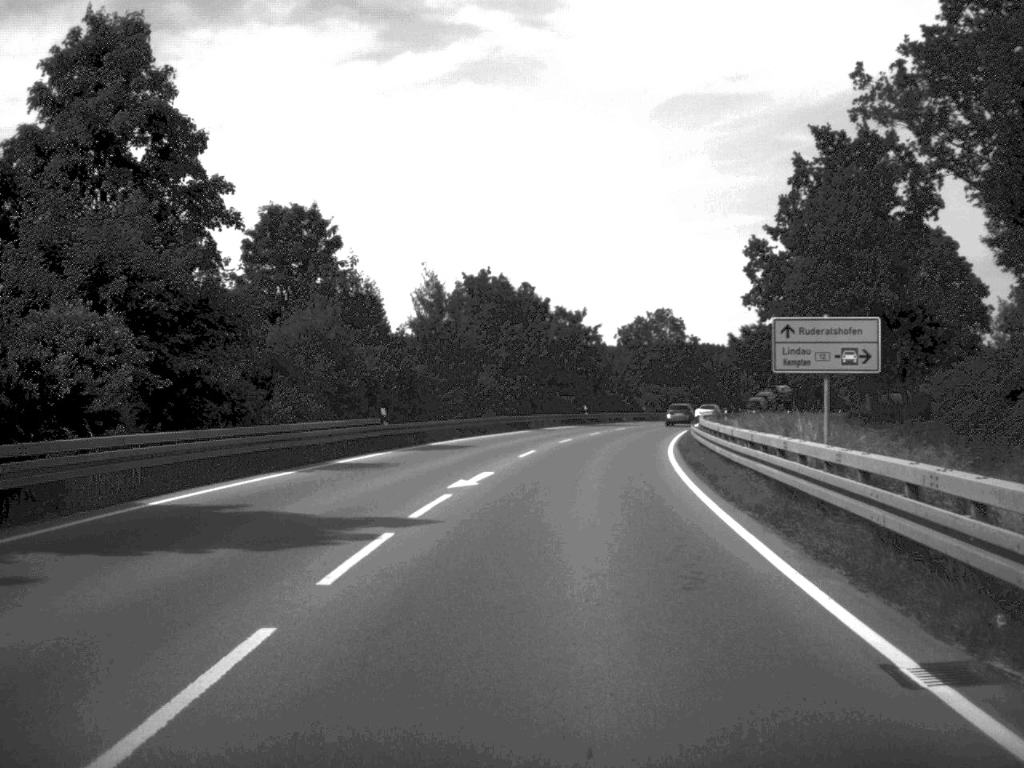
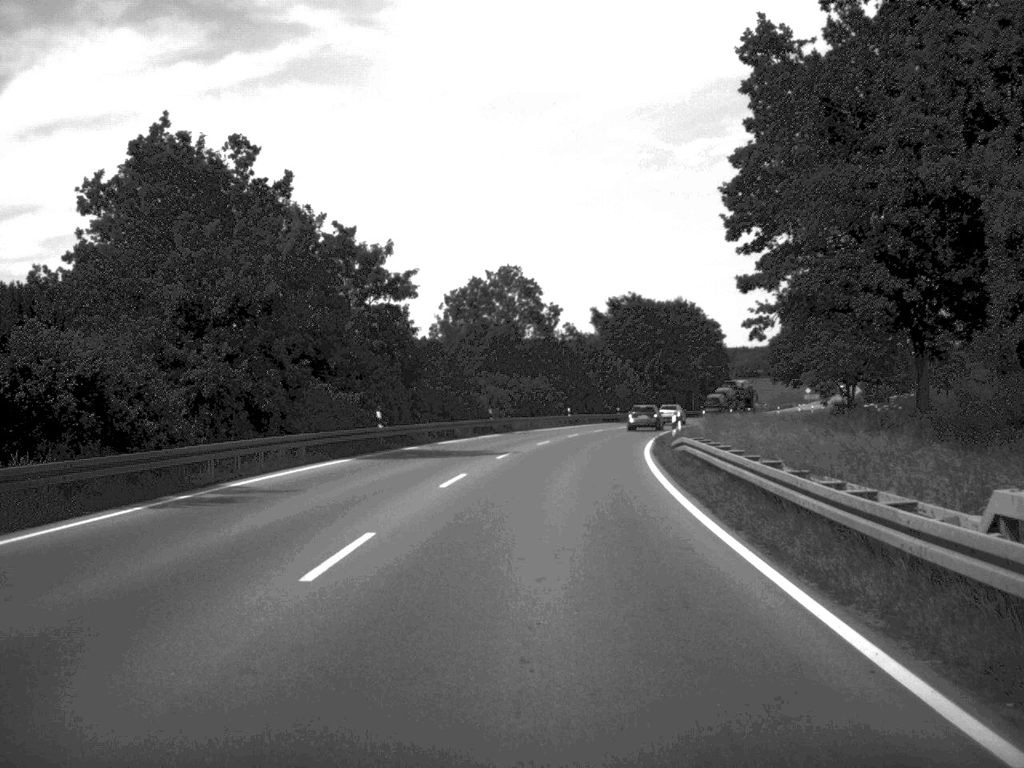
(+3.1, +46.3) m; +8°
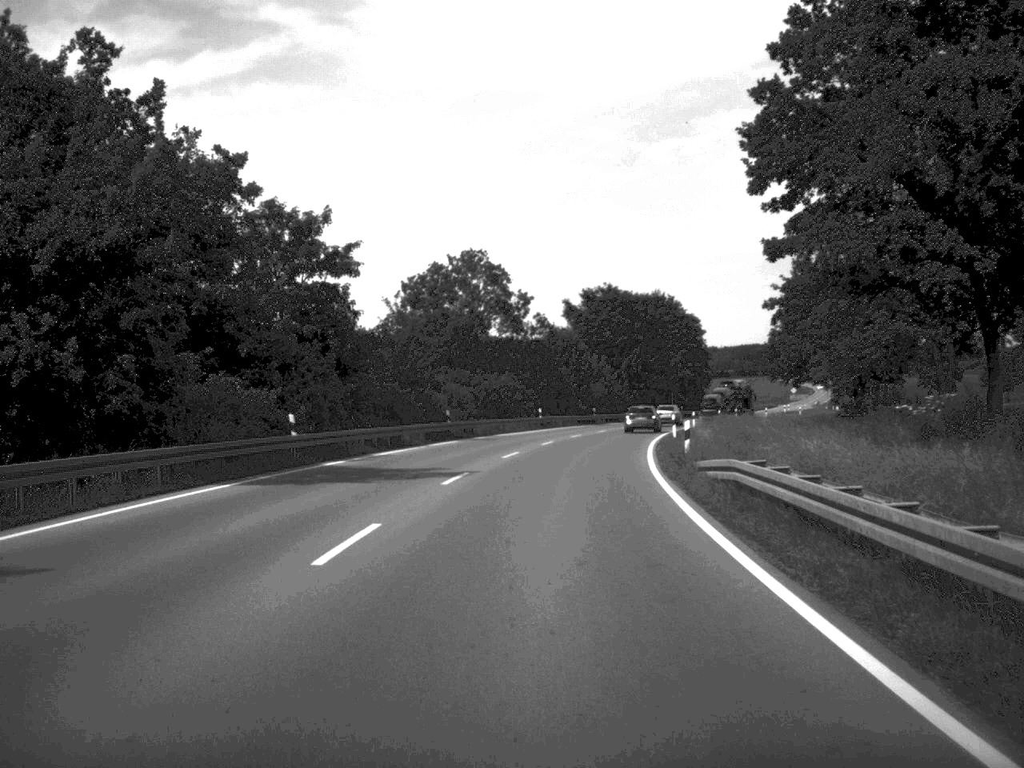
(+0.1, +10.9) m; +1°
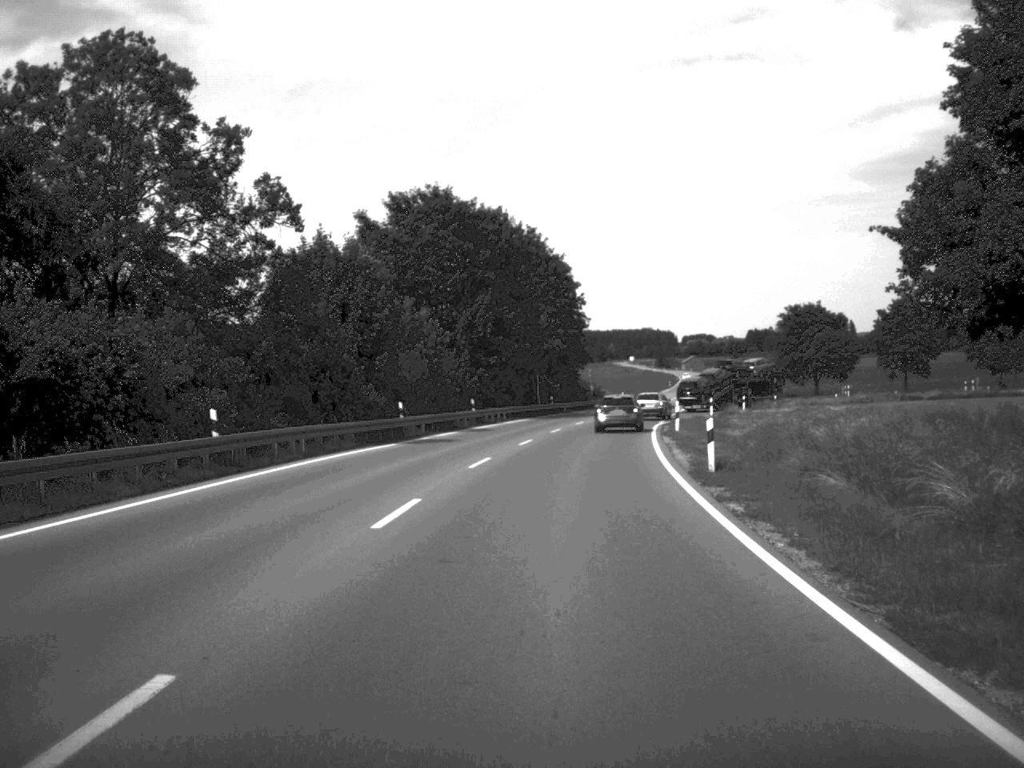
(+3.5, +55.7) m; +8°
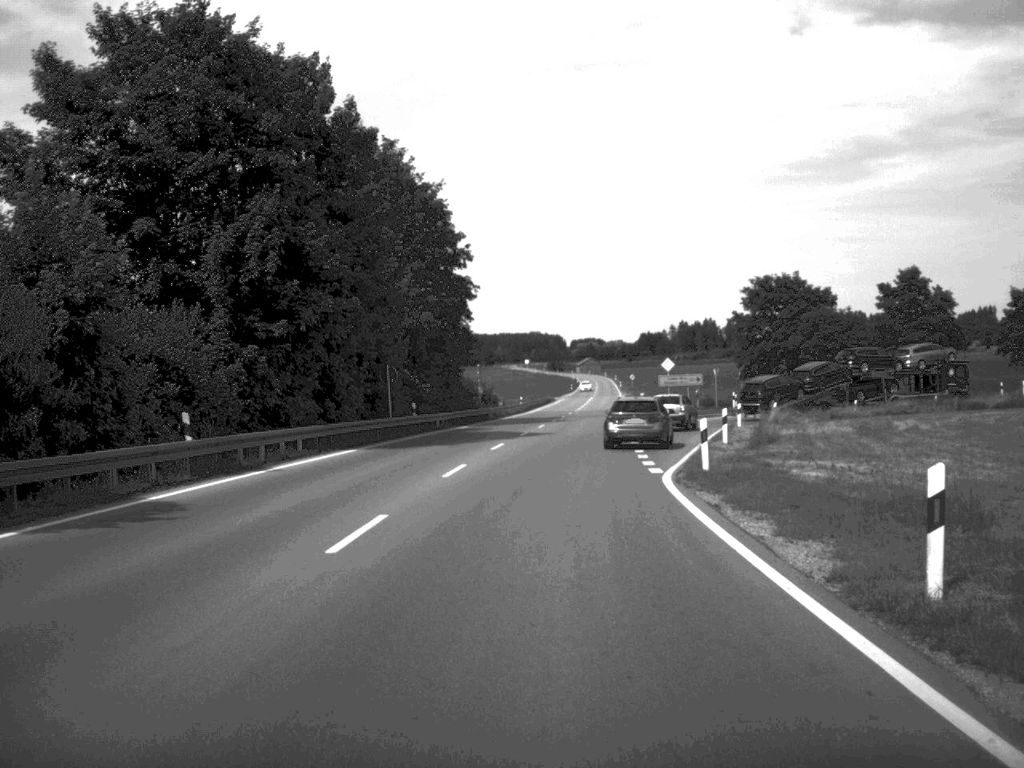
(+1.7, +37.4) m; +5°
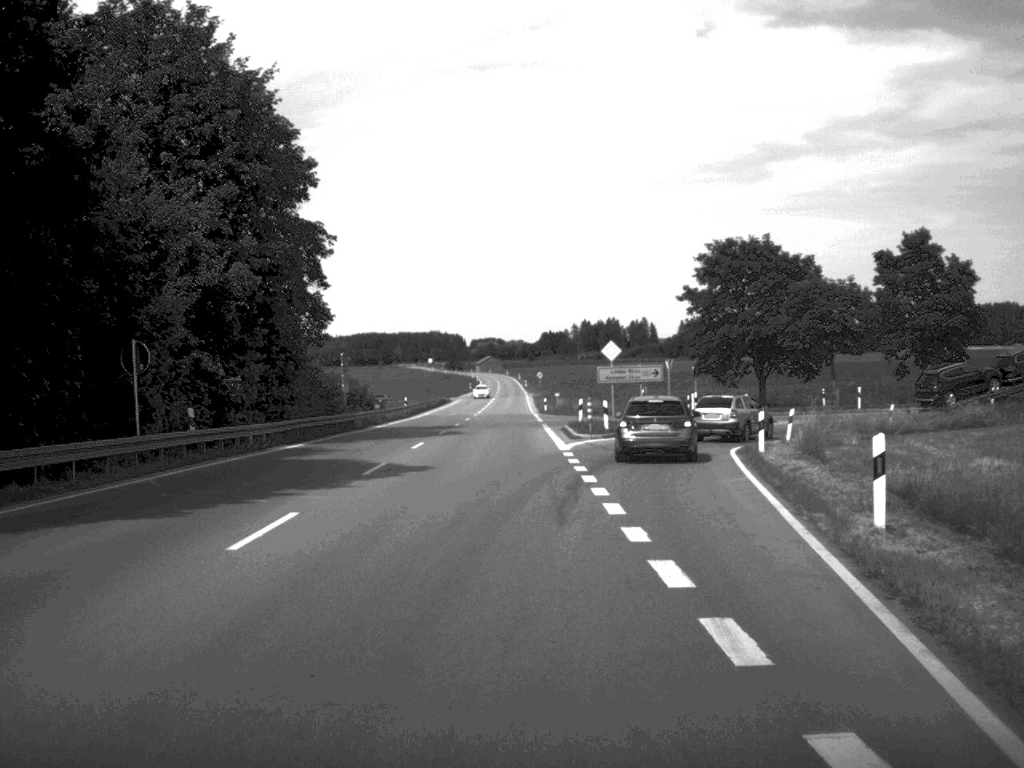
(+0.9, +23.4) m; +4°
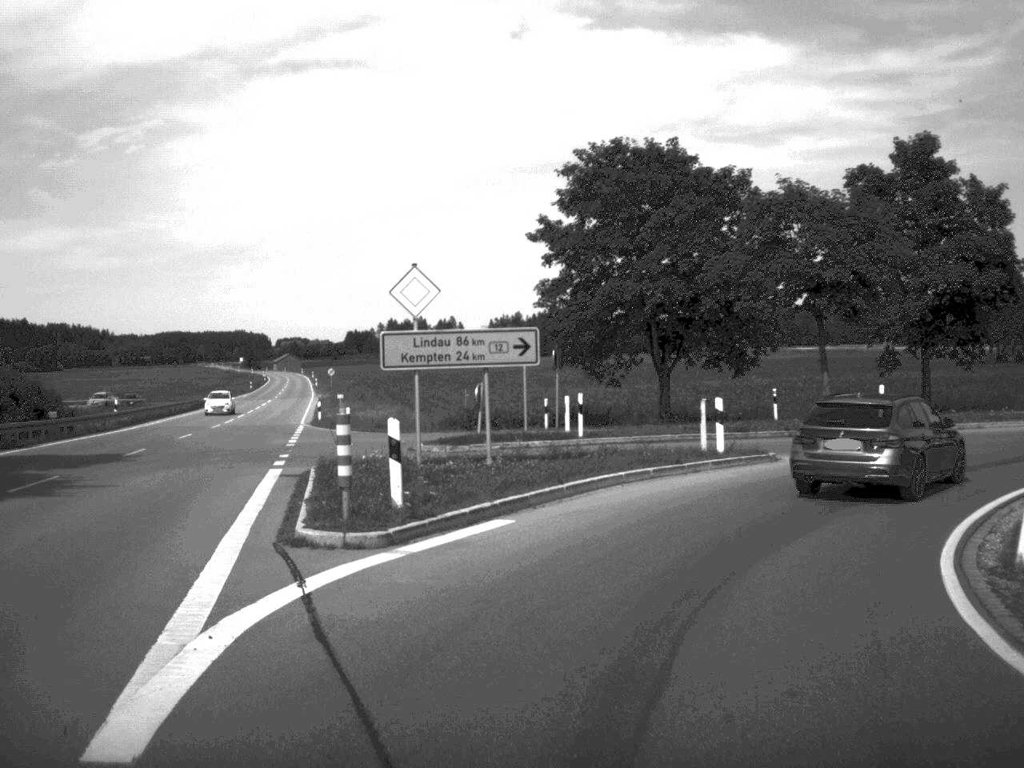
(+1.7, +28.4) m; +9°
